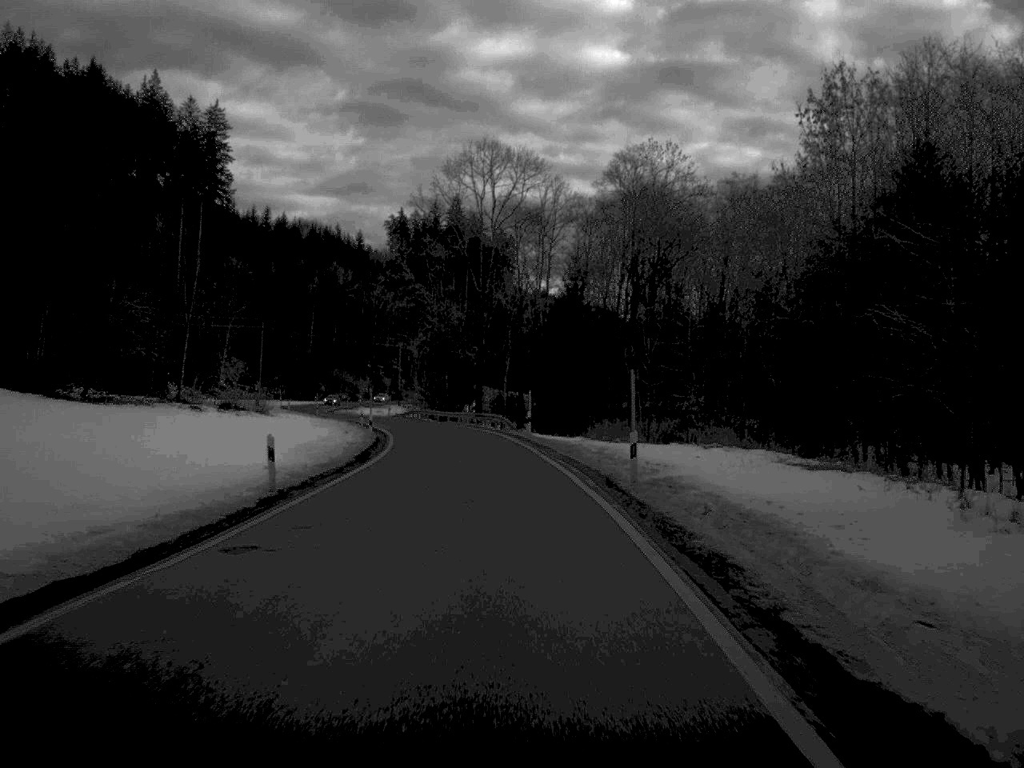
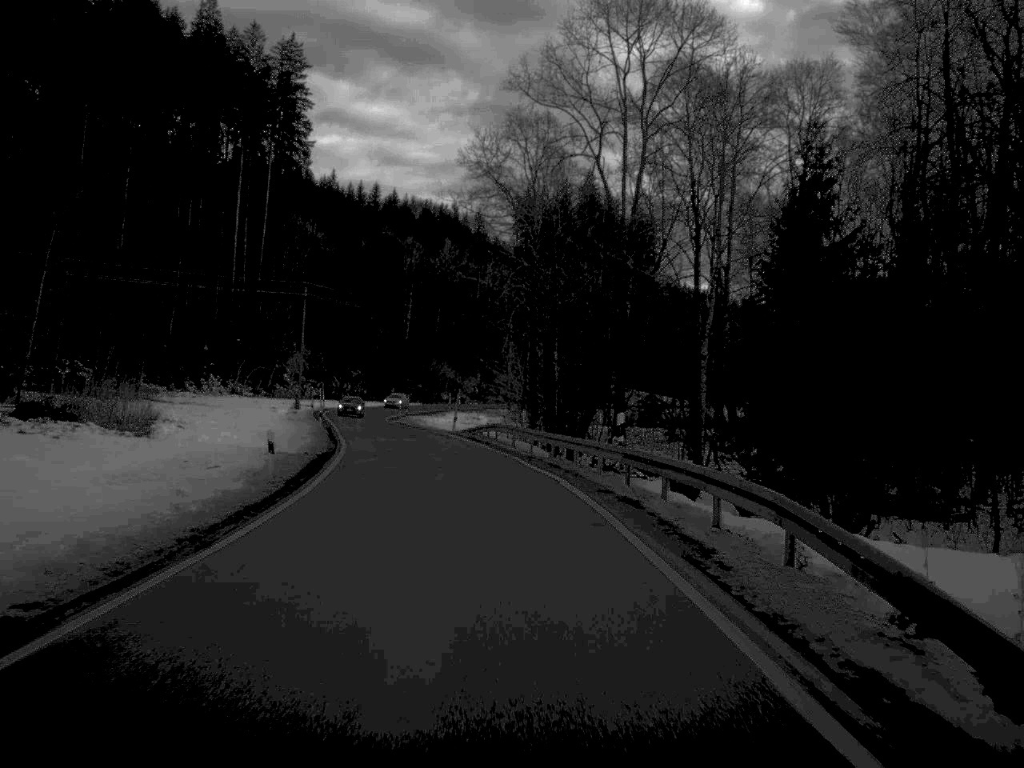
(-2.4, +52.1) m; -6°
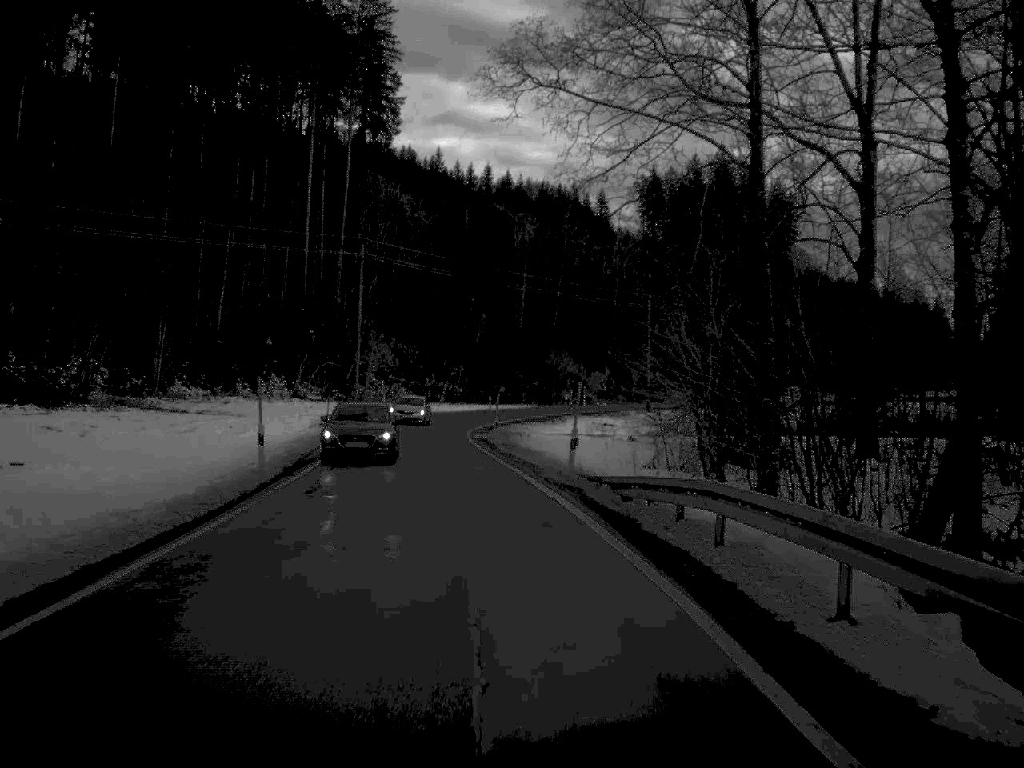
(-1.7, +34.5) m; -6°
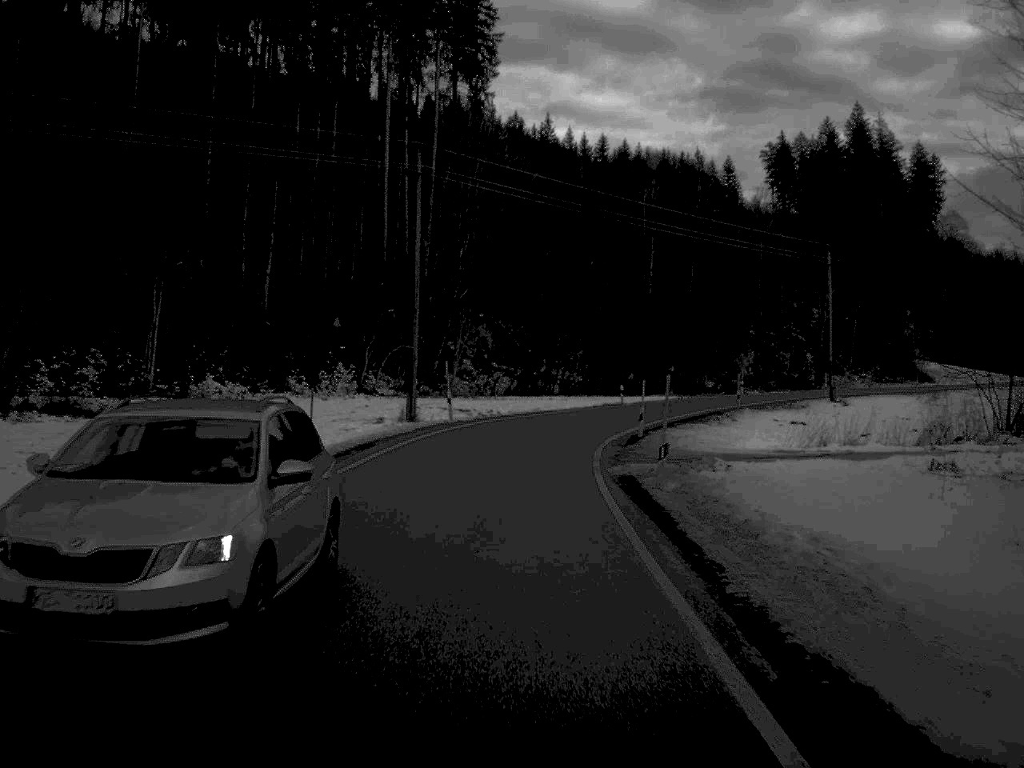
(-1.5, +30.0) m; -5°
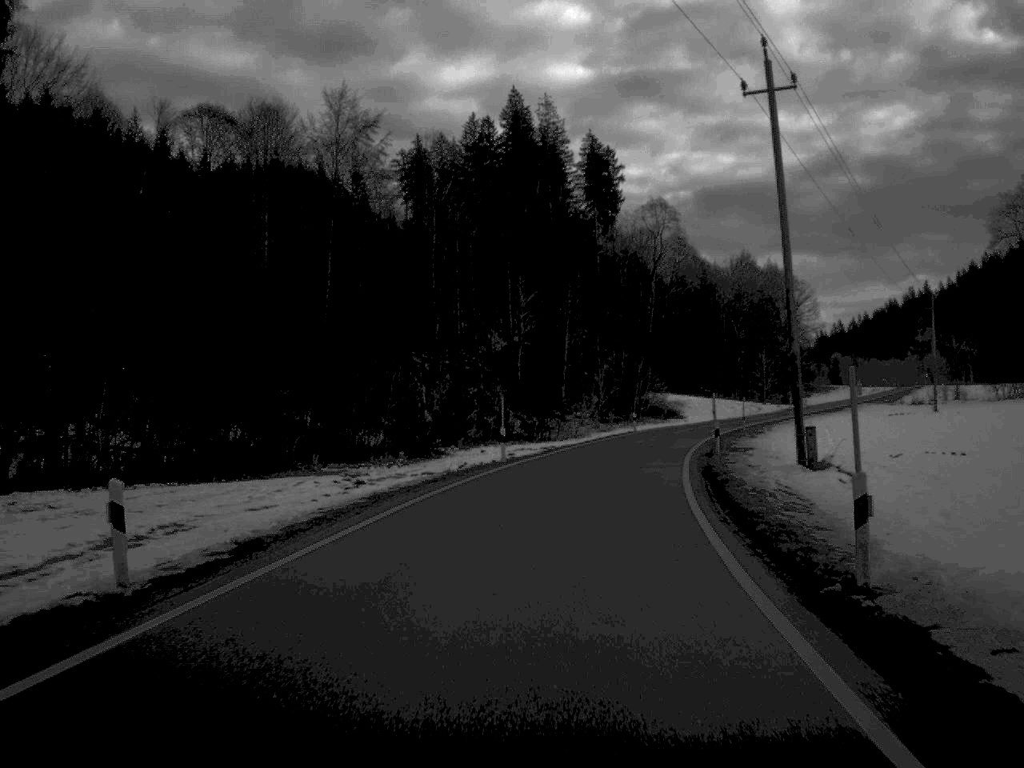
(+5.7, +57.7) m; +17°
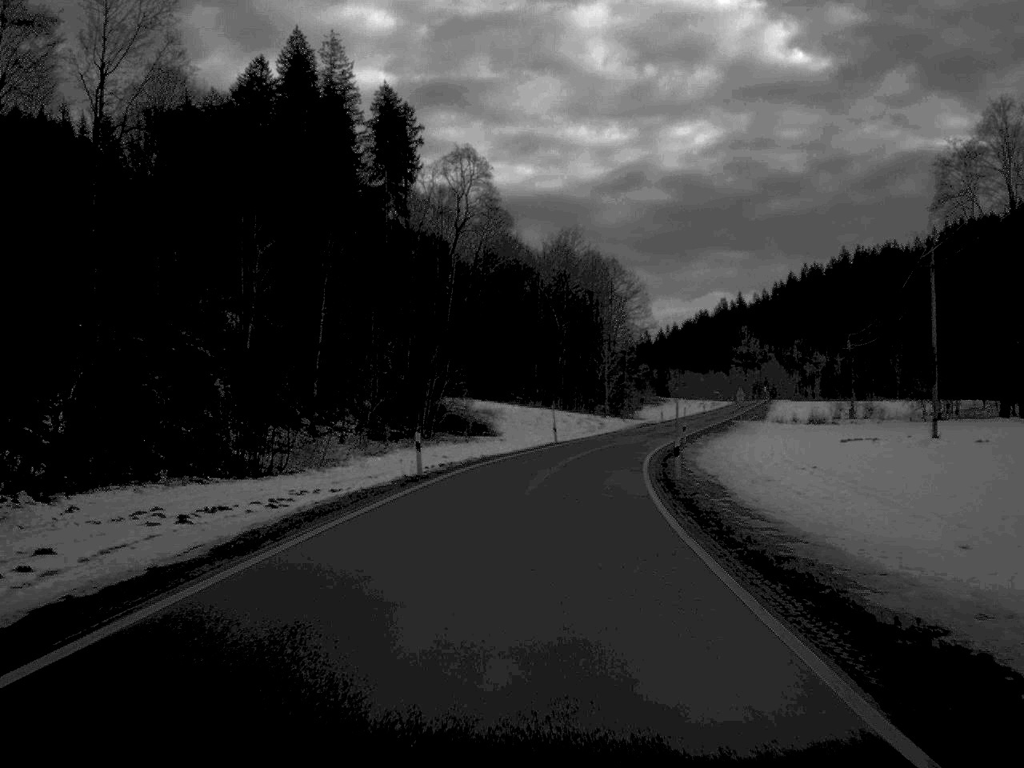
(+3.7, +43.6) m; +9°
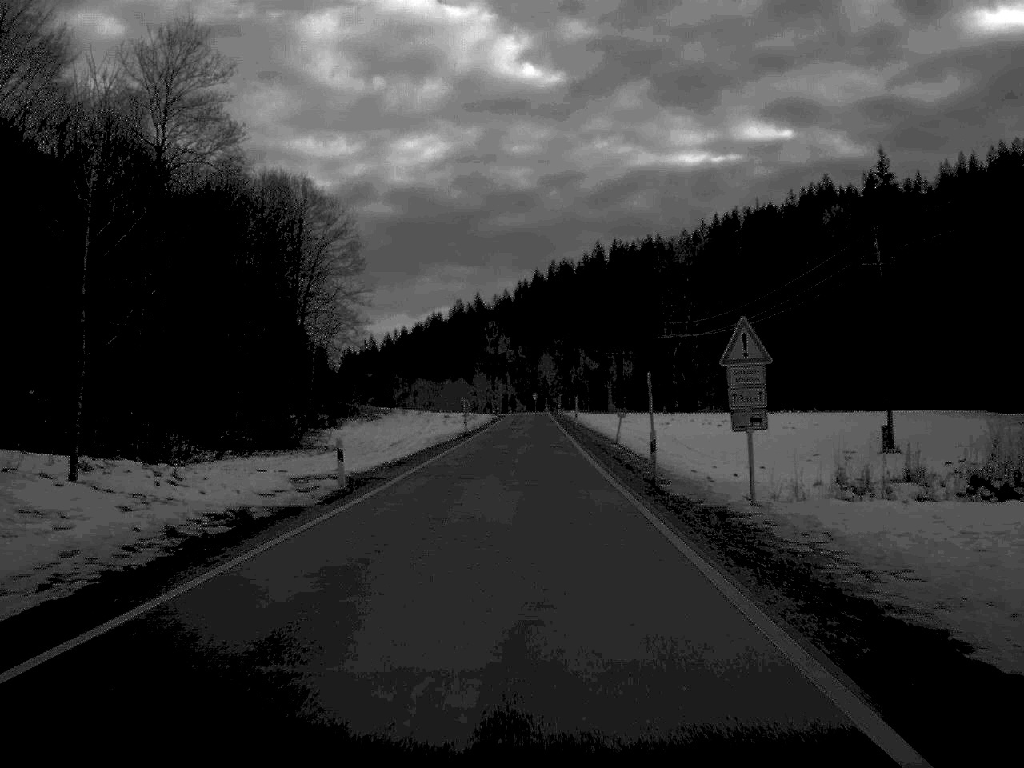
(+10.2, +88.2) m; +12°
